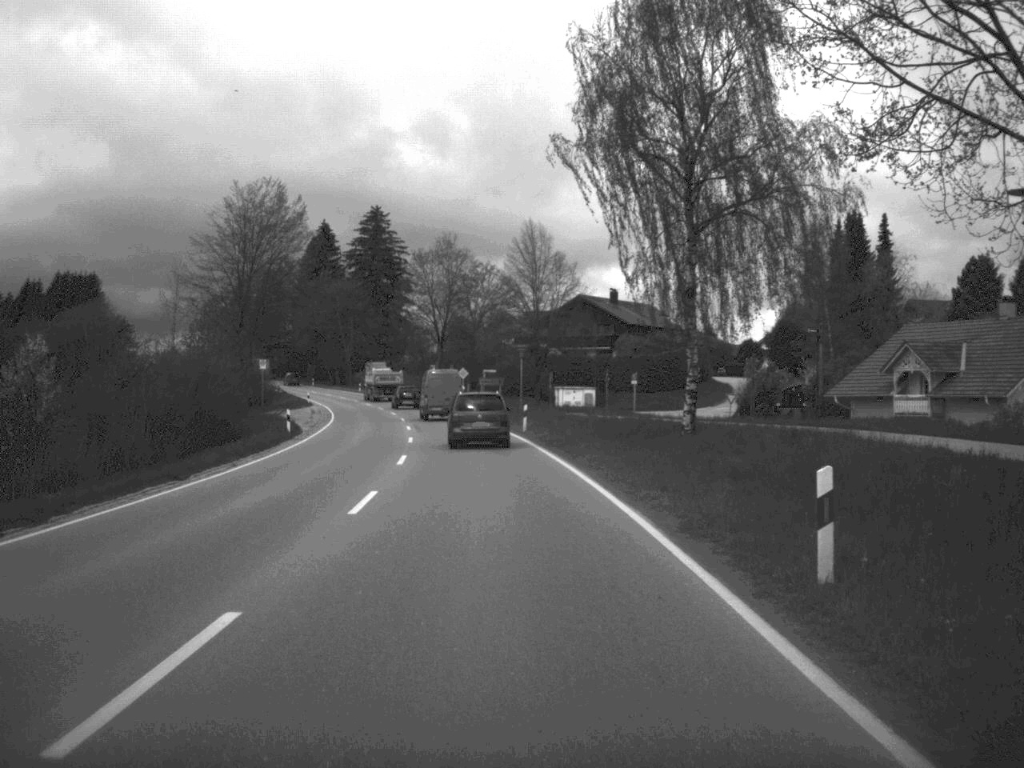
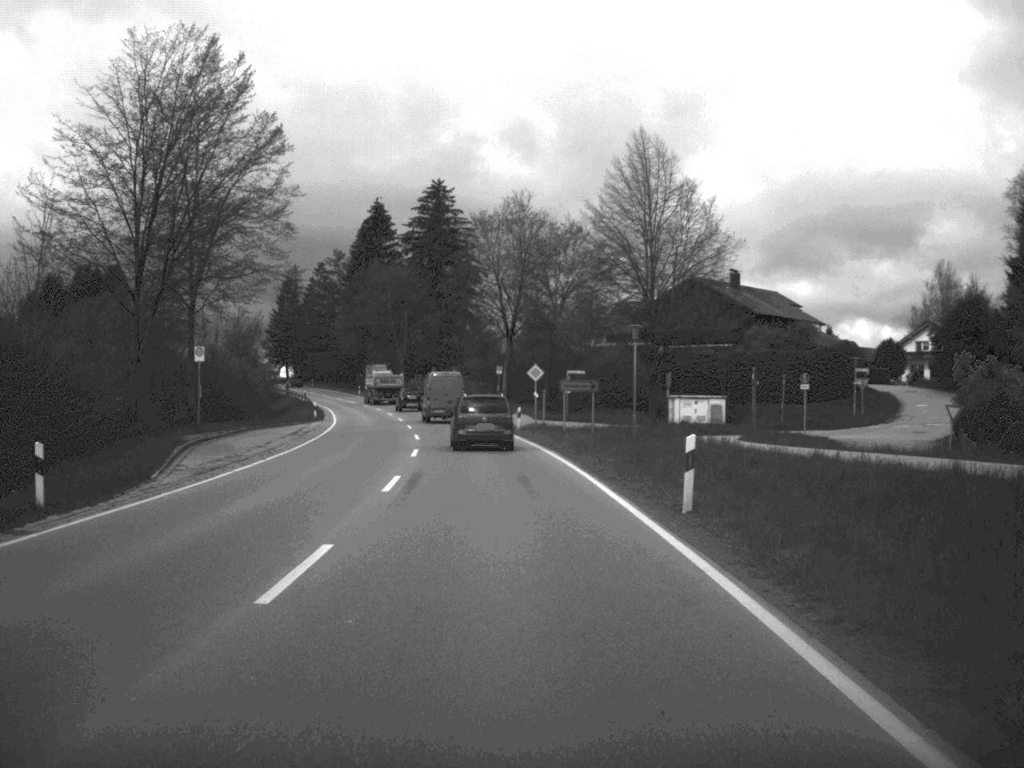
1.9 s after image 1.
(-1.0, +31.4) m; -4°
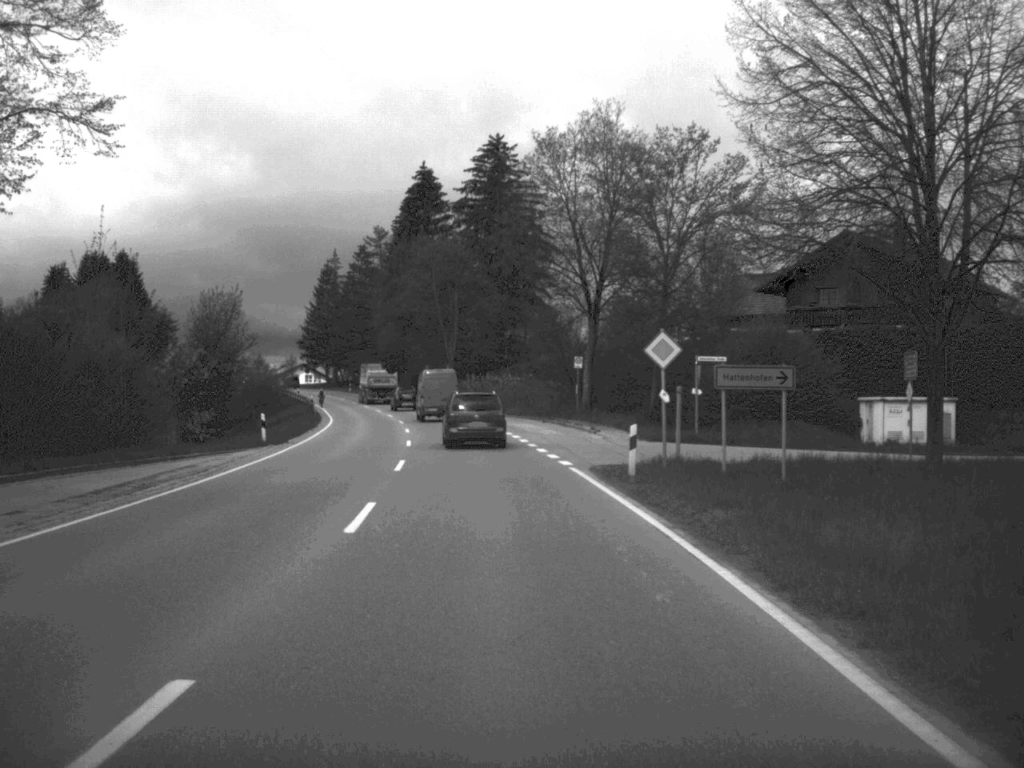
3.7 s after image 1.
(-0.9, +30.3) m; -3°
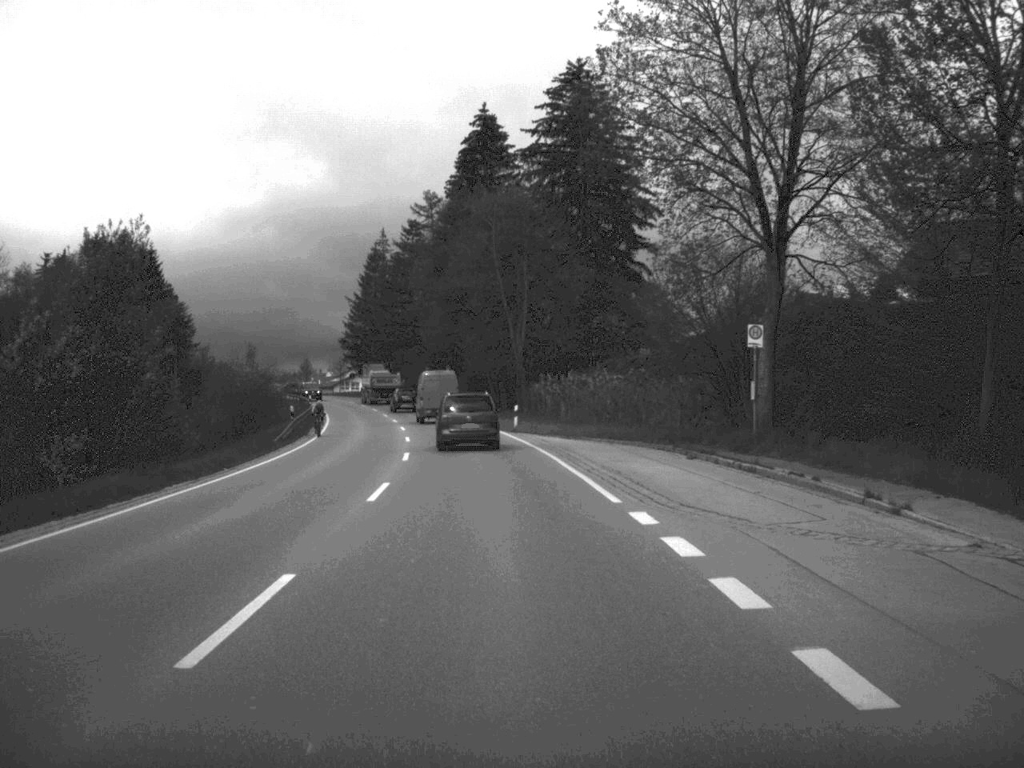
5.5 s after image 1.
(-1.0, +30.9) m; -4°
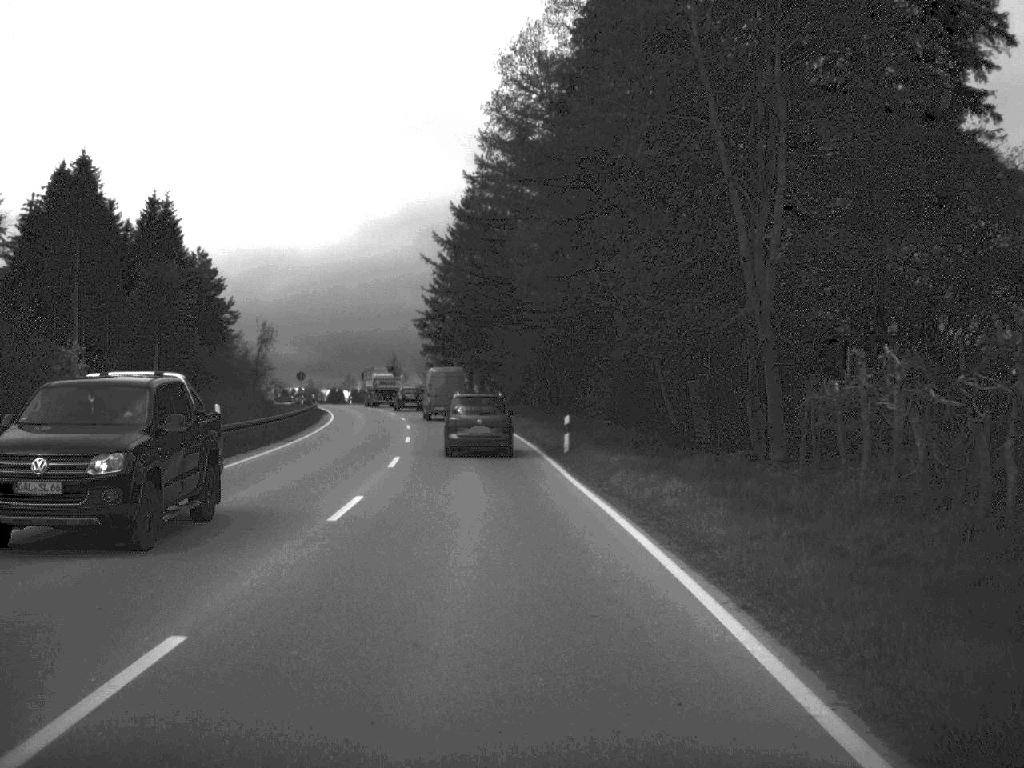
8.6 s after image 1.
(-2.5, +50.7) m; -6°
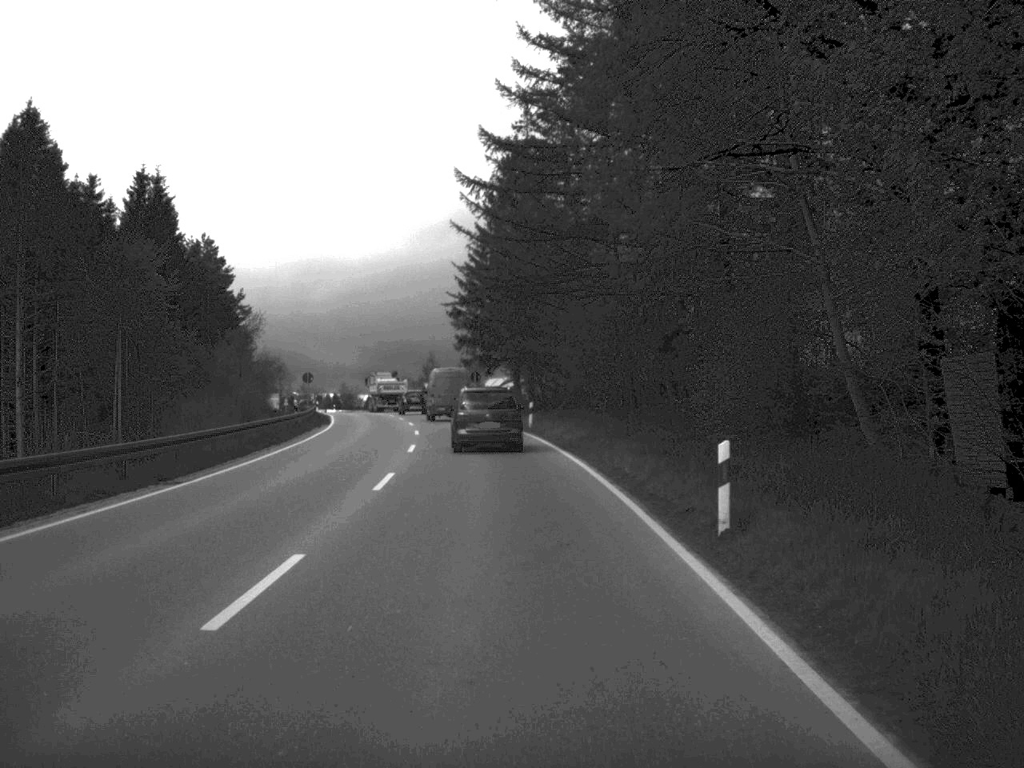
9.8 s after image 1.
(-0.4, +19.4) m; -2°
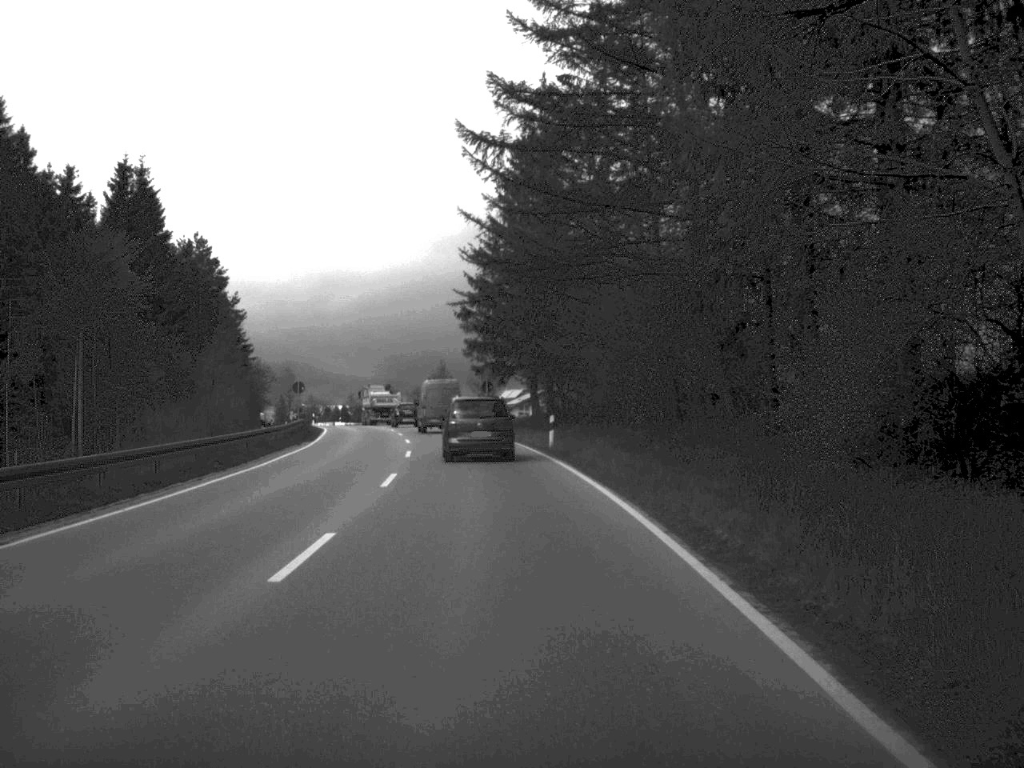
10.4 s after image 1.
(-0.1, +9.4) m; -1°
